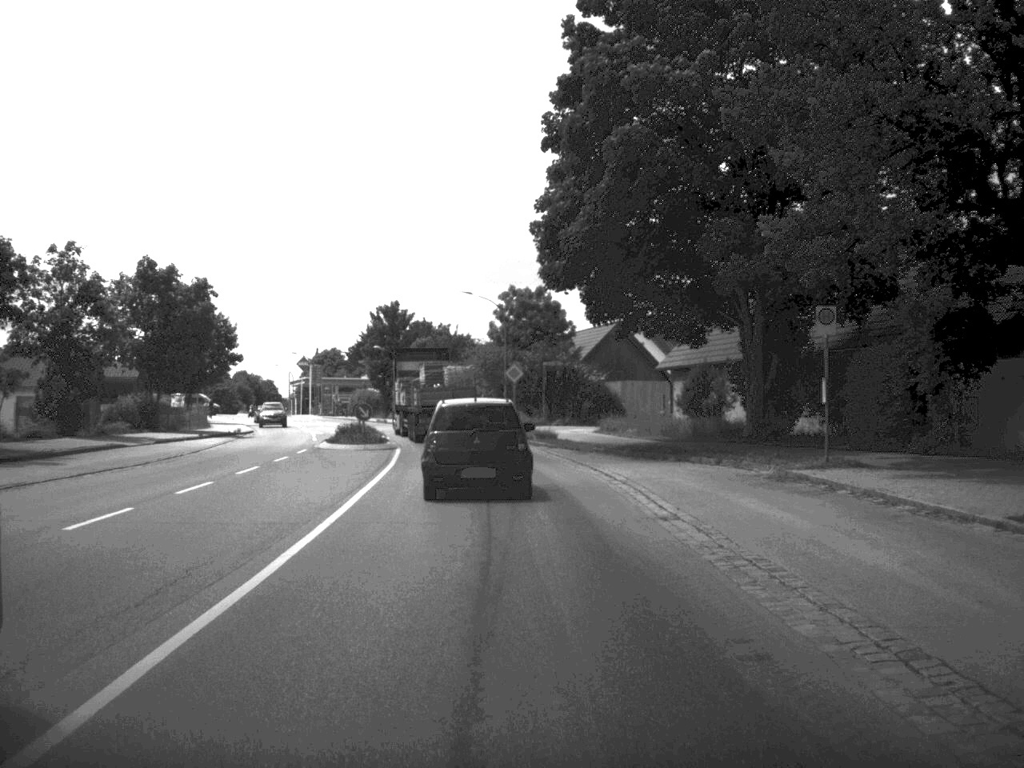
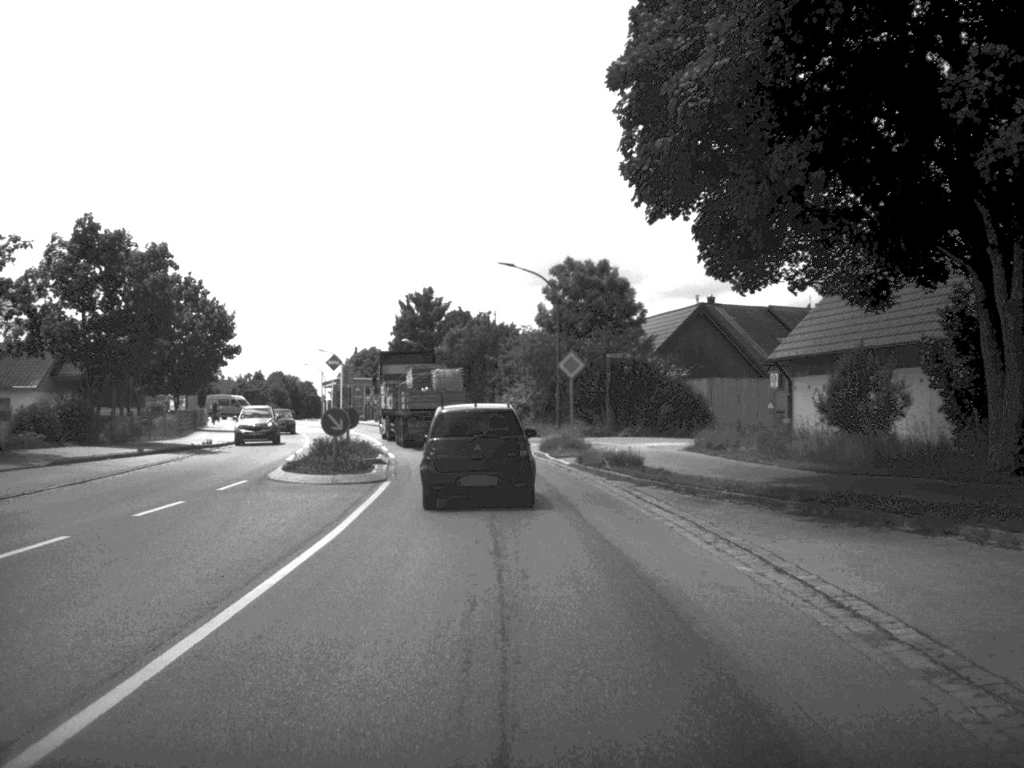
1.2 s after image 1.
(-0.3, +15.5) m; -2°
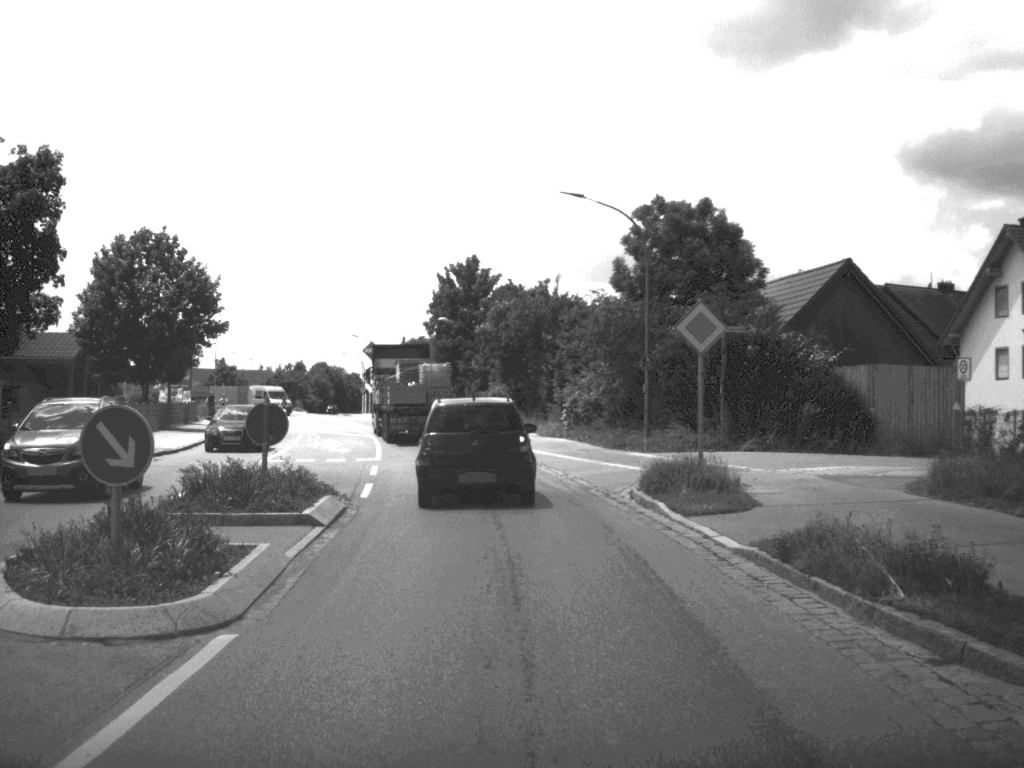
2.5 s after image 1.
(-0.4, +17.1) m; -3°
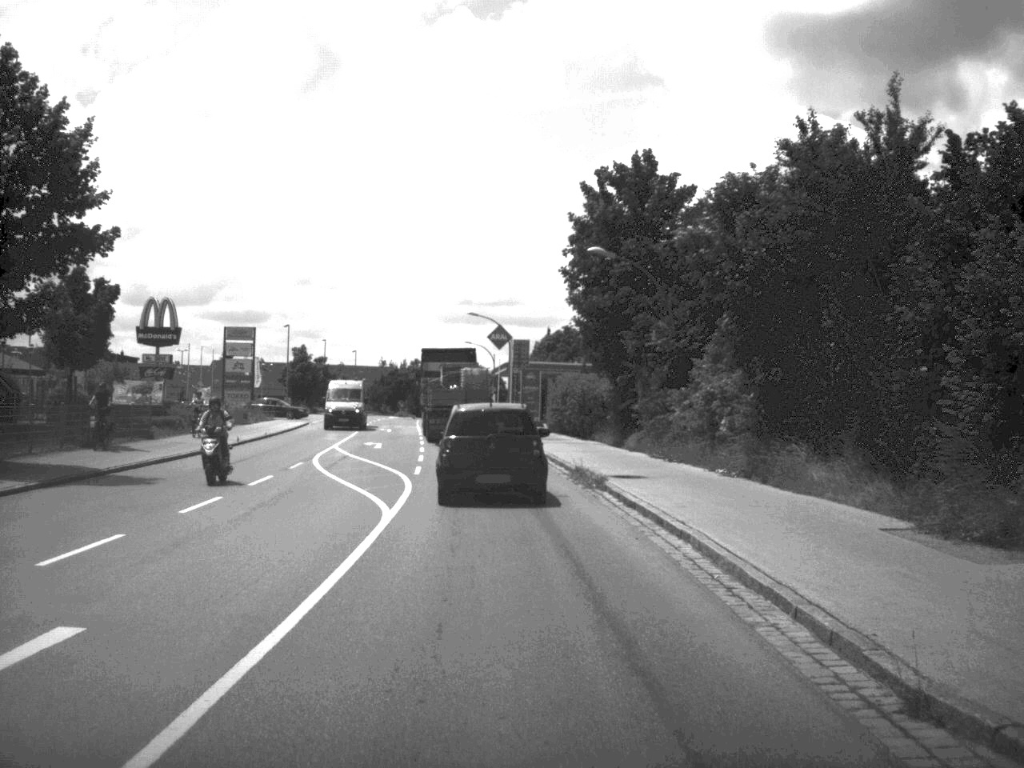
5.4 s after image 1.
(-2.1, +33.8) m; -7°
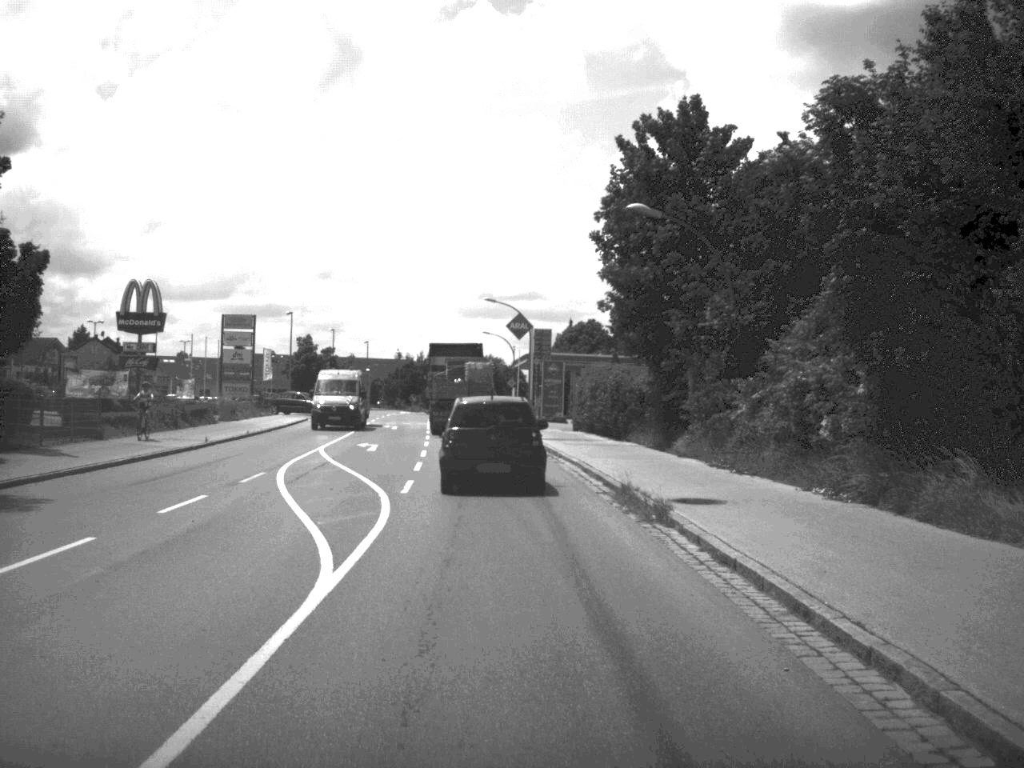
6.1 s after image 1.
(-0.1, +7.2) m; -1°
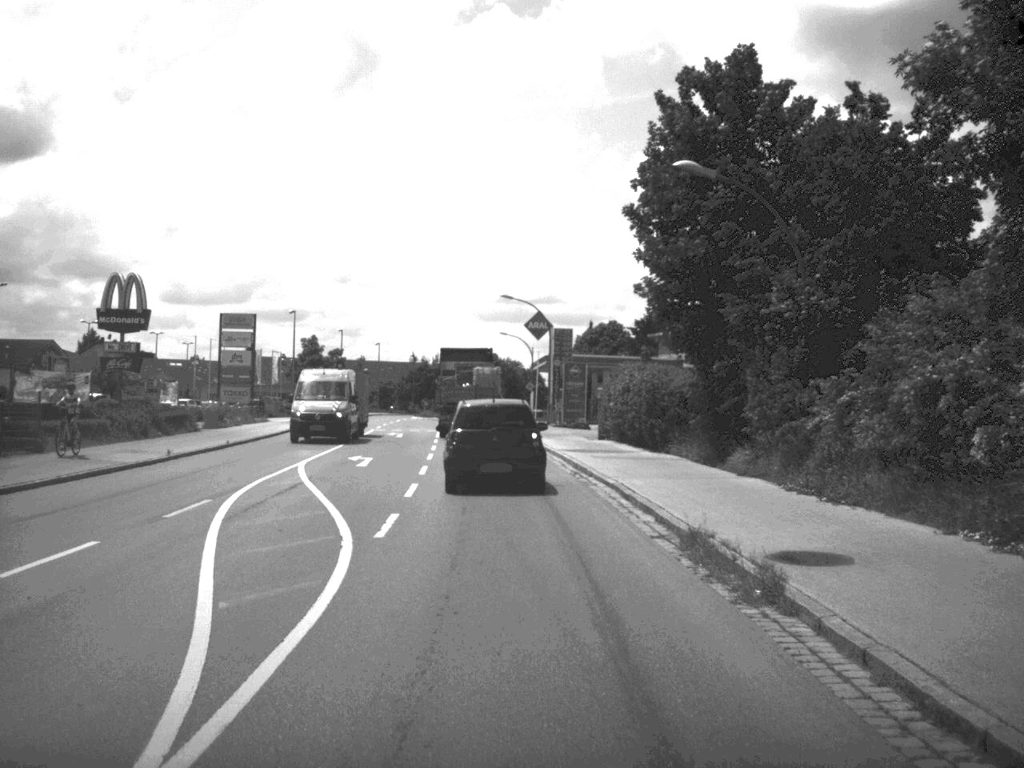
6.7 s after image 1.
(0.0, +5.9) m; -1°
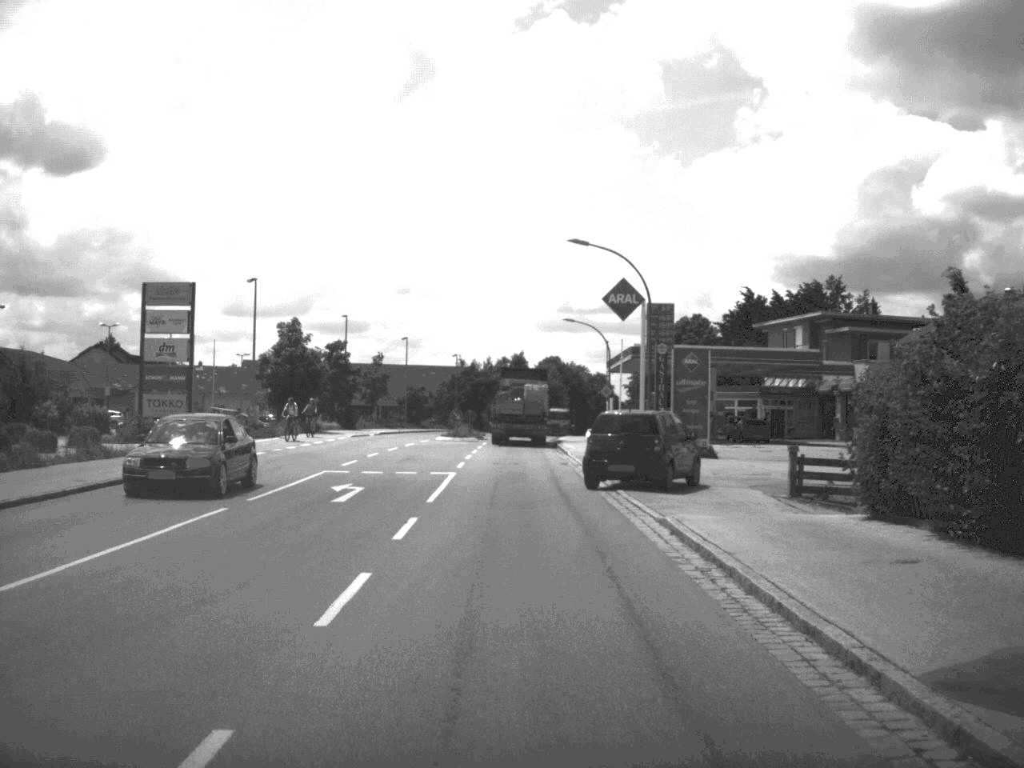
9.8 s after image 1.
(-0.8, +29.0) m; -3°
